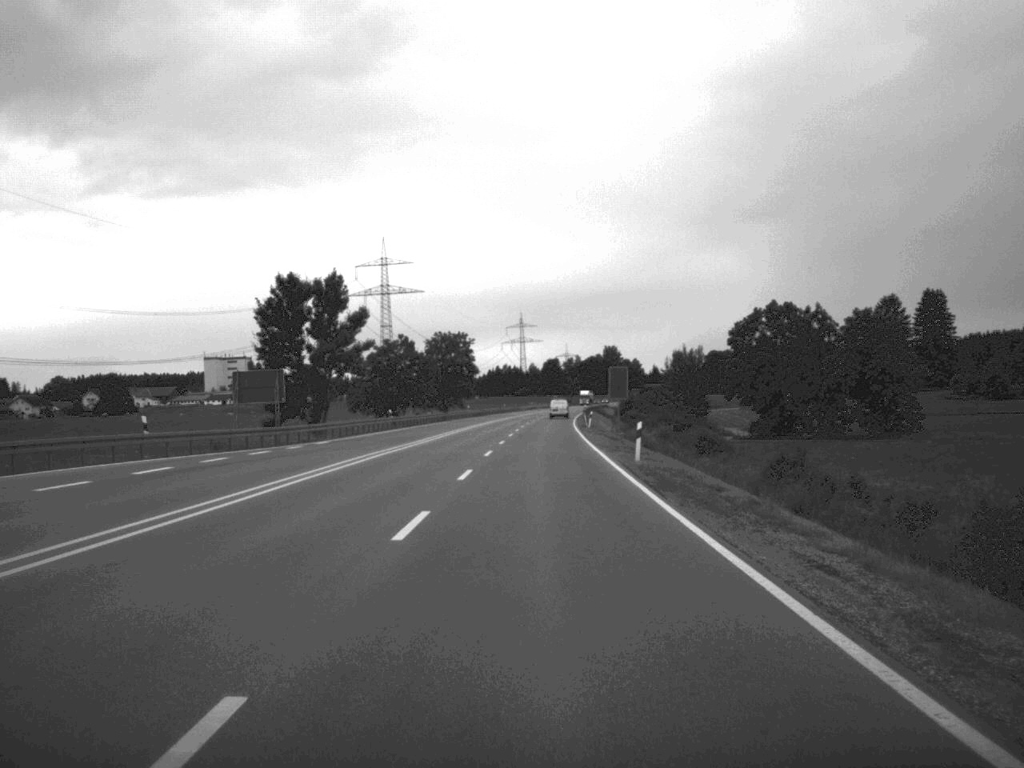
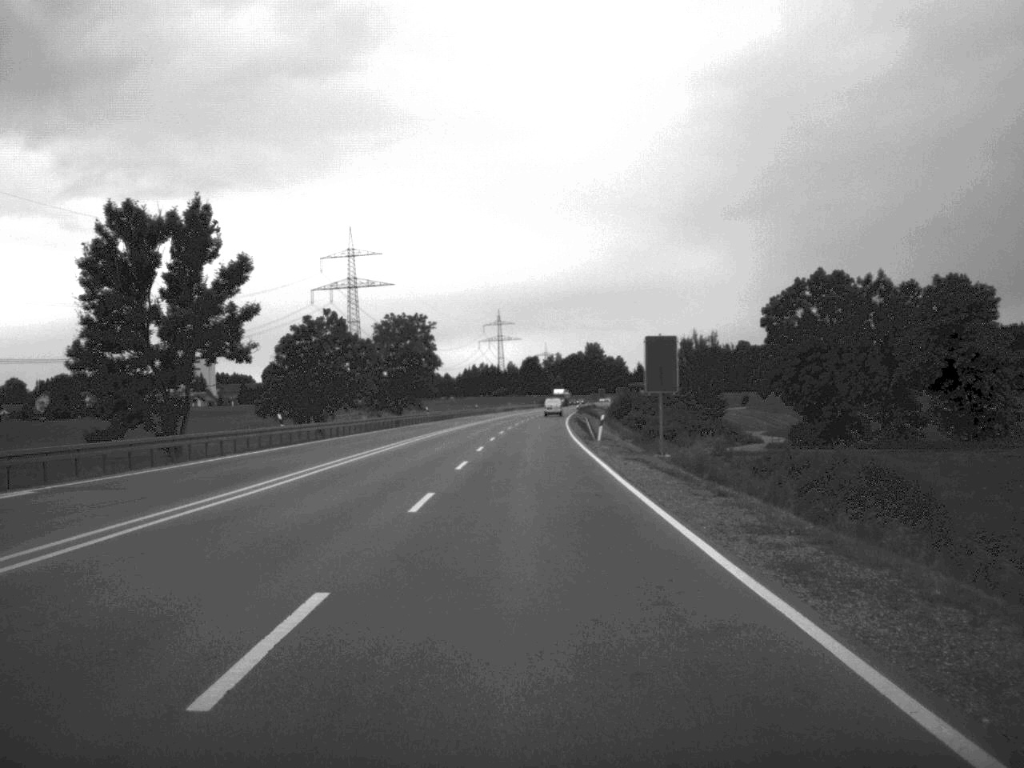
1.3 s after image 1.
(+0.3, +32.1) m; +1°
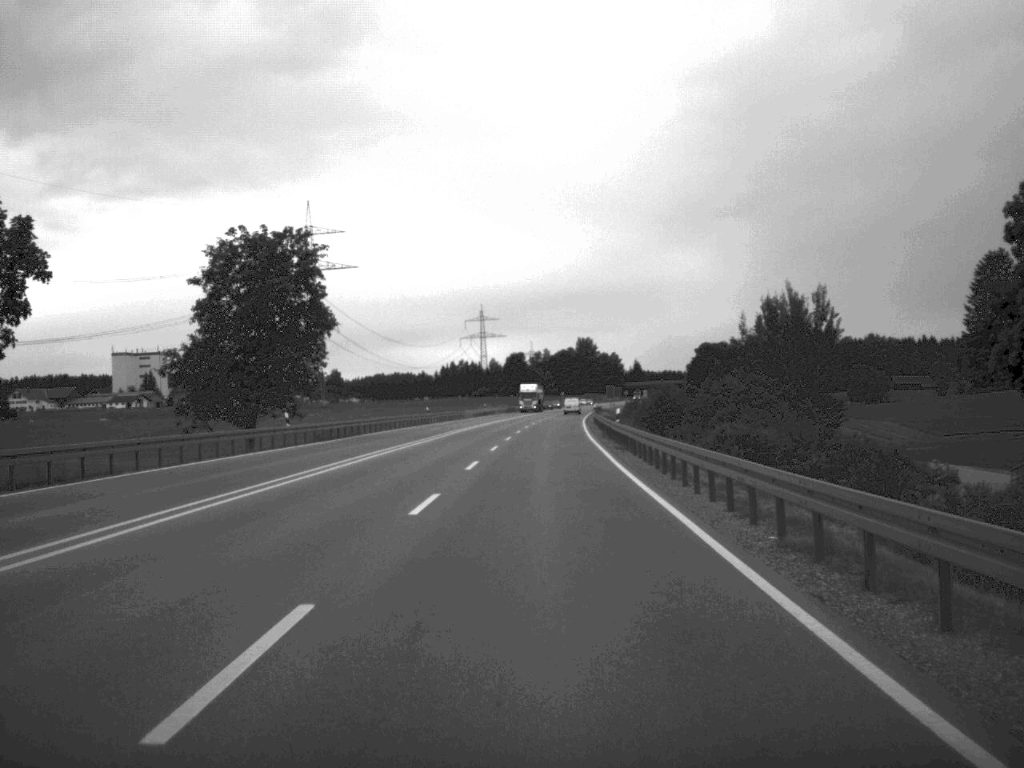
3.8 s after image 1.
(+0.2, +60.1) m; +1°
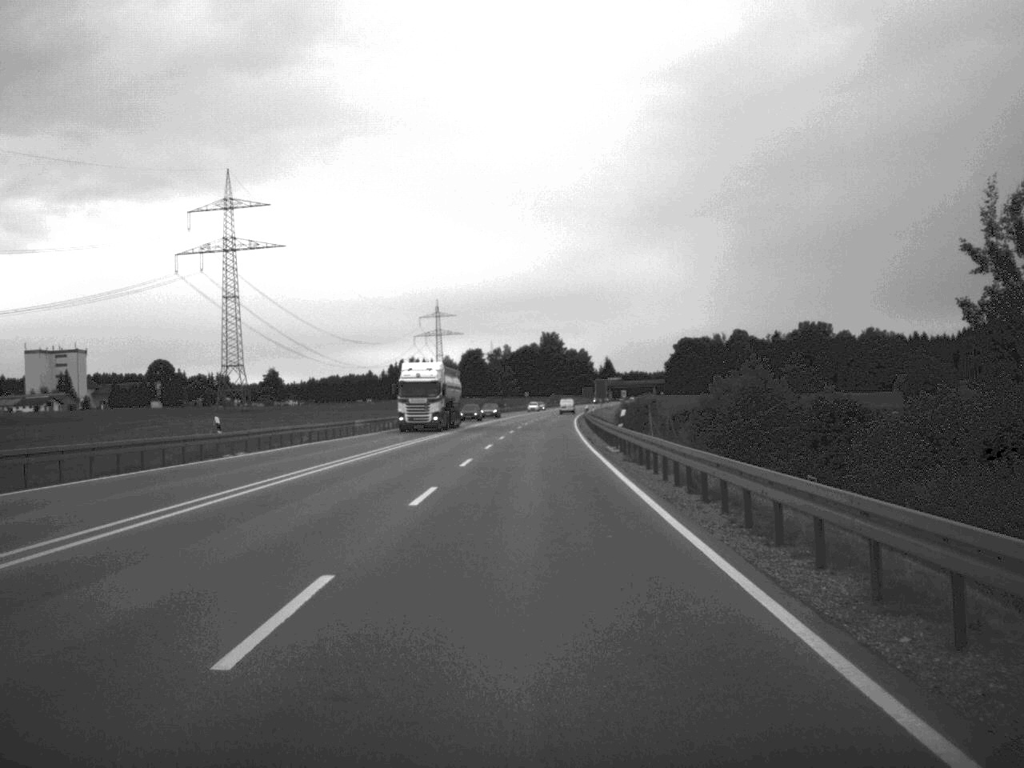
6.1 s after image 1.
(+1.0, +58.0) m; +2°
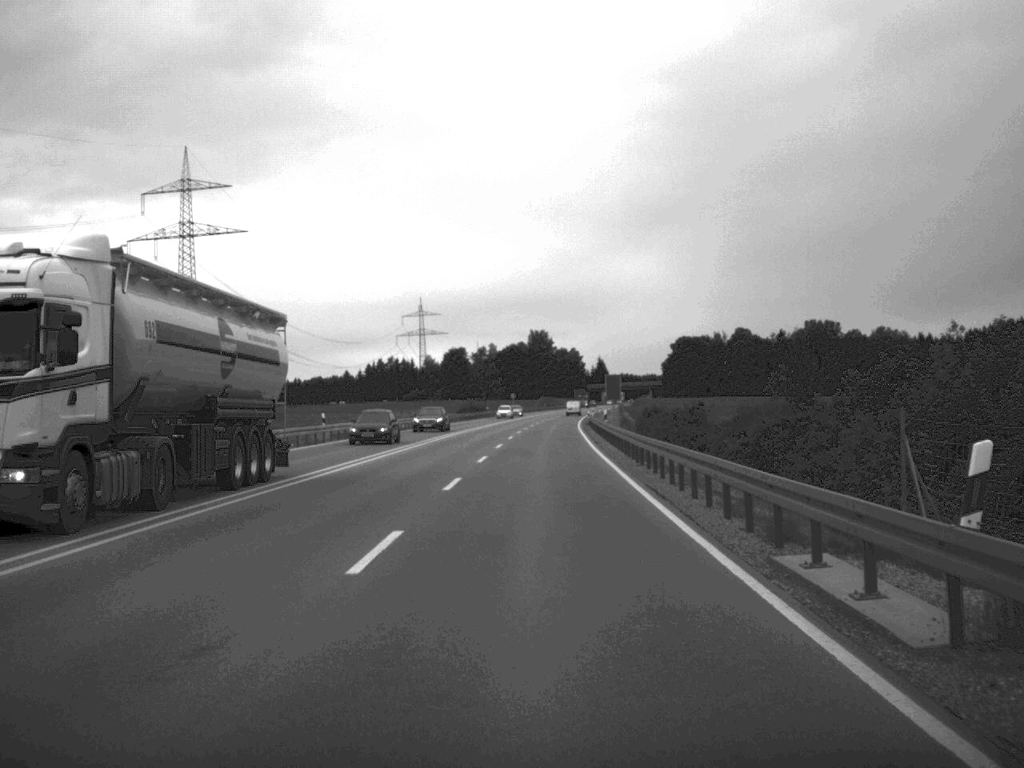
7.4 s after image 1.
(+0.1, +31.5) m; +1°
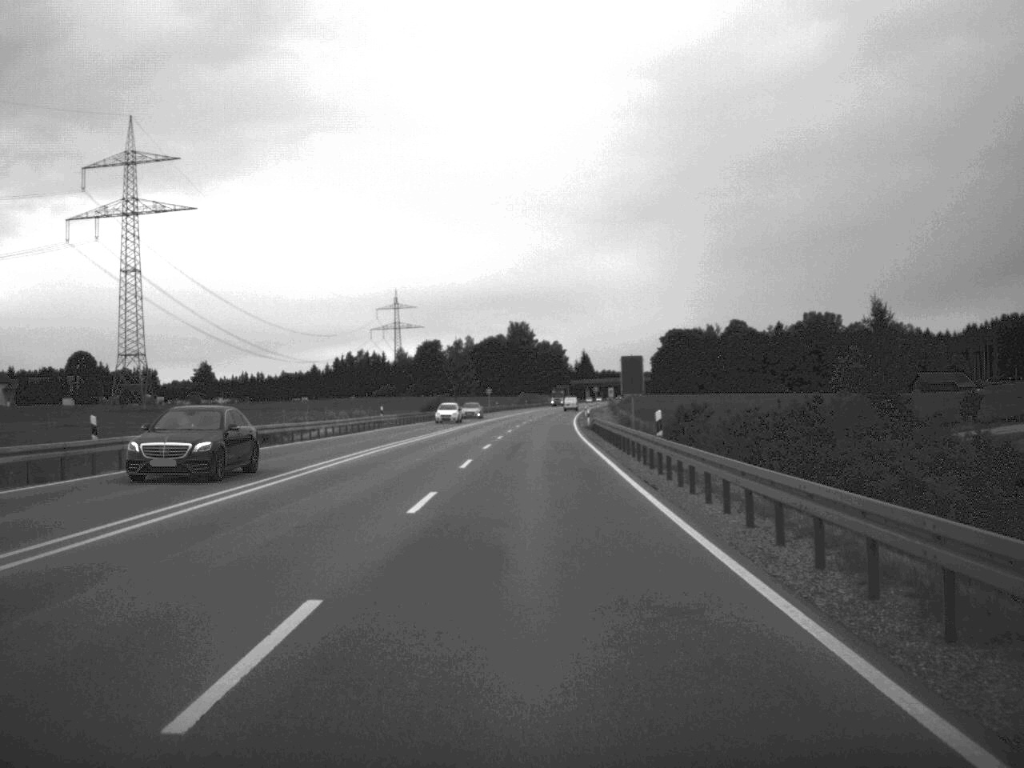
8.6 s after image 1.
(+0.2, +29.5) m; +1°
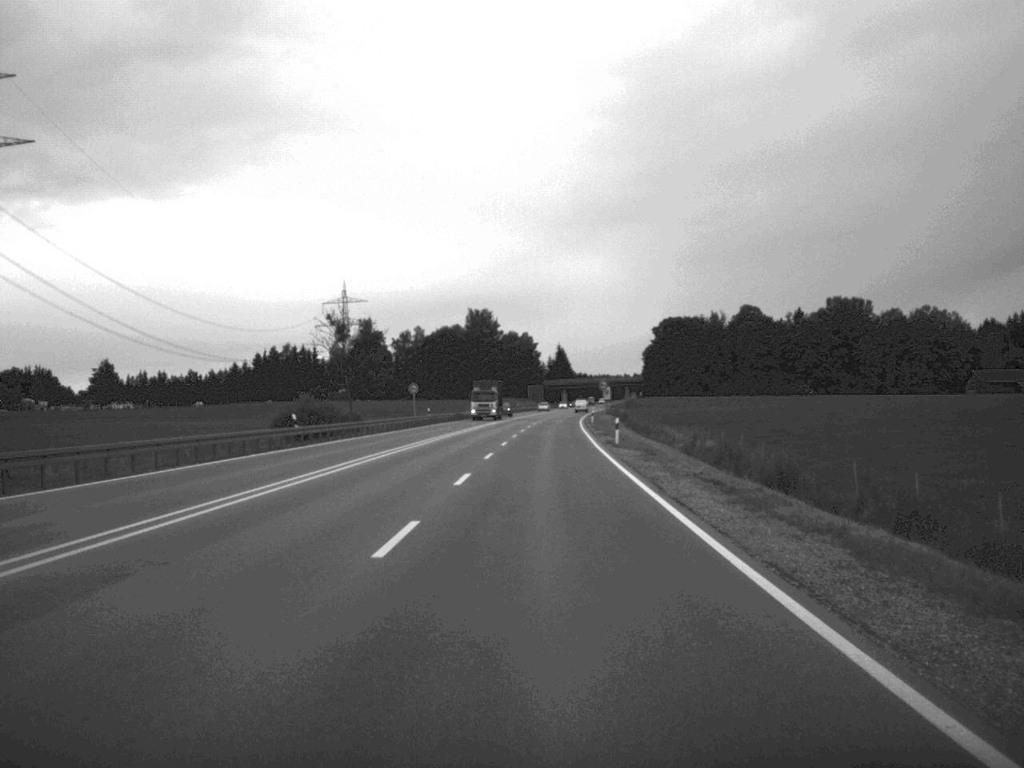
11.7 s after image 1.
(+0.8, +76.5) m; +1°
